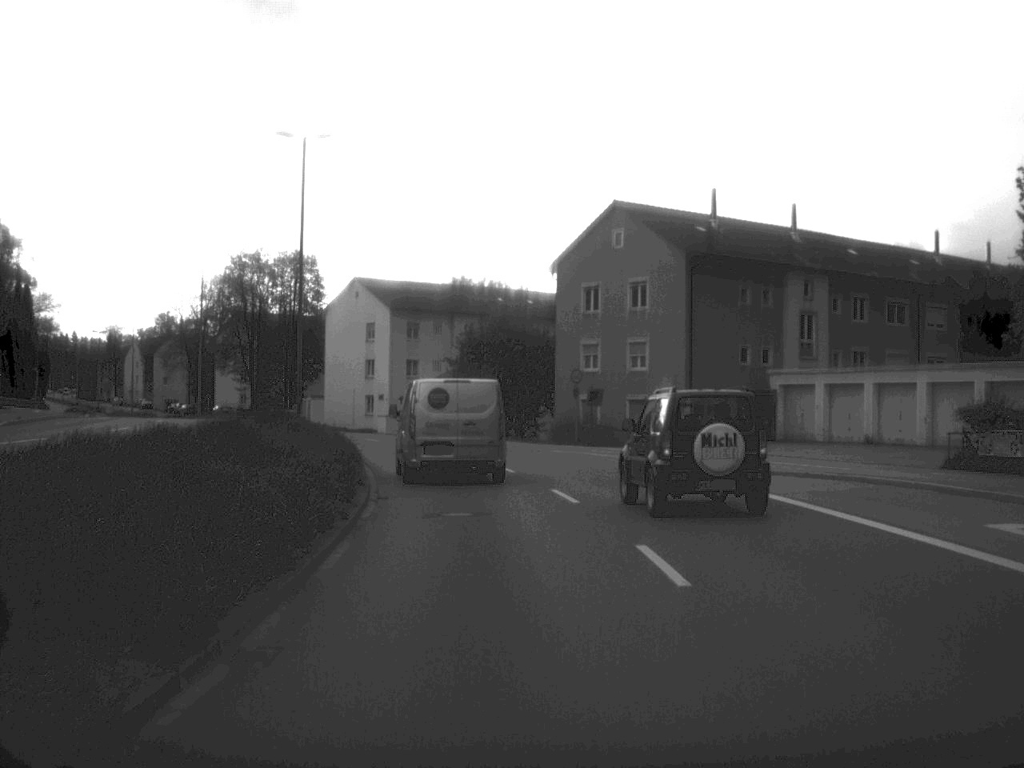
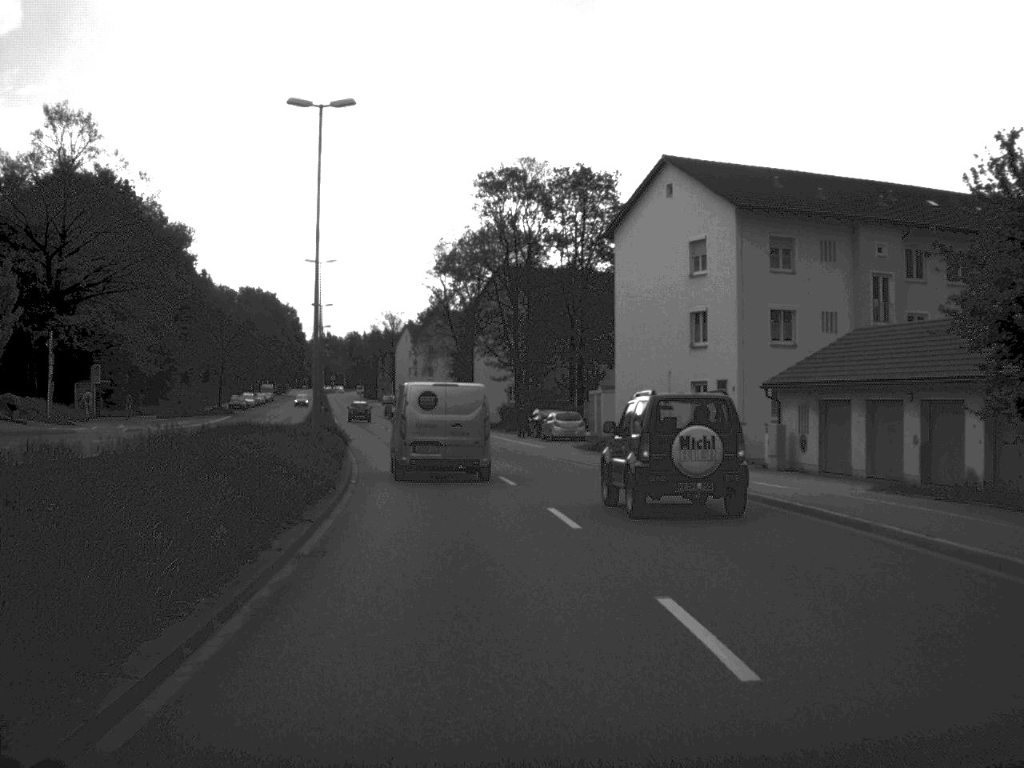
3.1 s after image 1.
(-5.5, +46.8) m; -15°
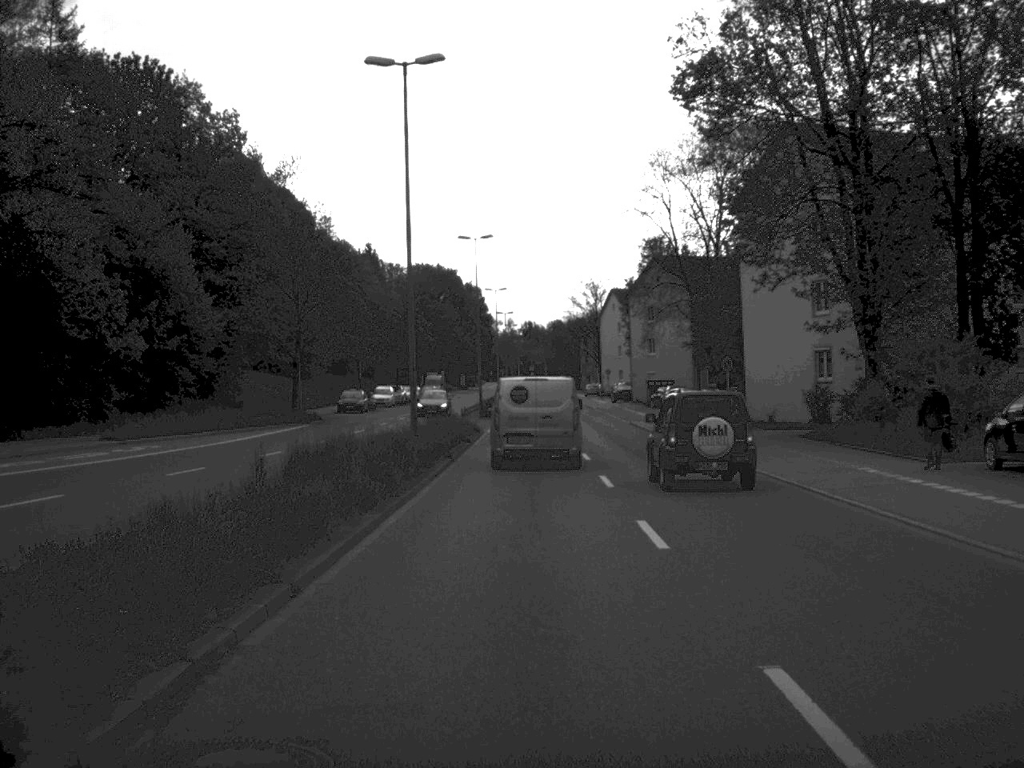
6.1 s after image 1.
(-4.4, +46.4) m; -9°
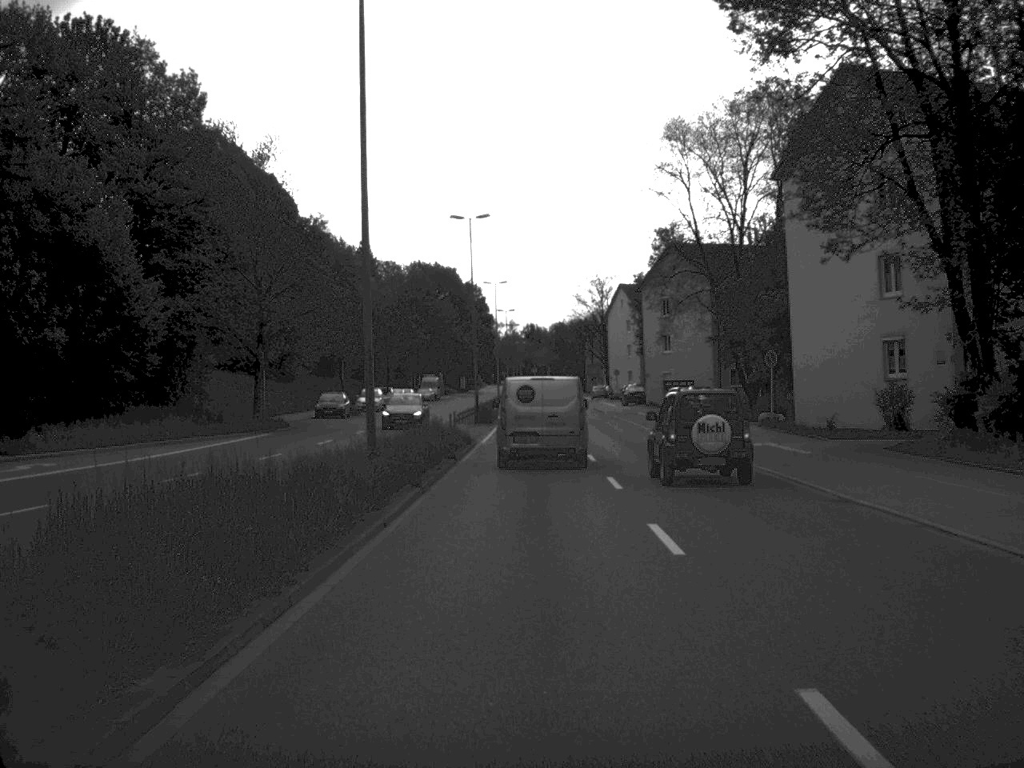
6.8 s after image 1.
(0.0, +9.5) m; 0°
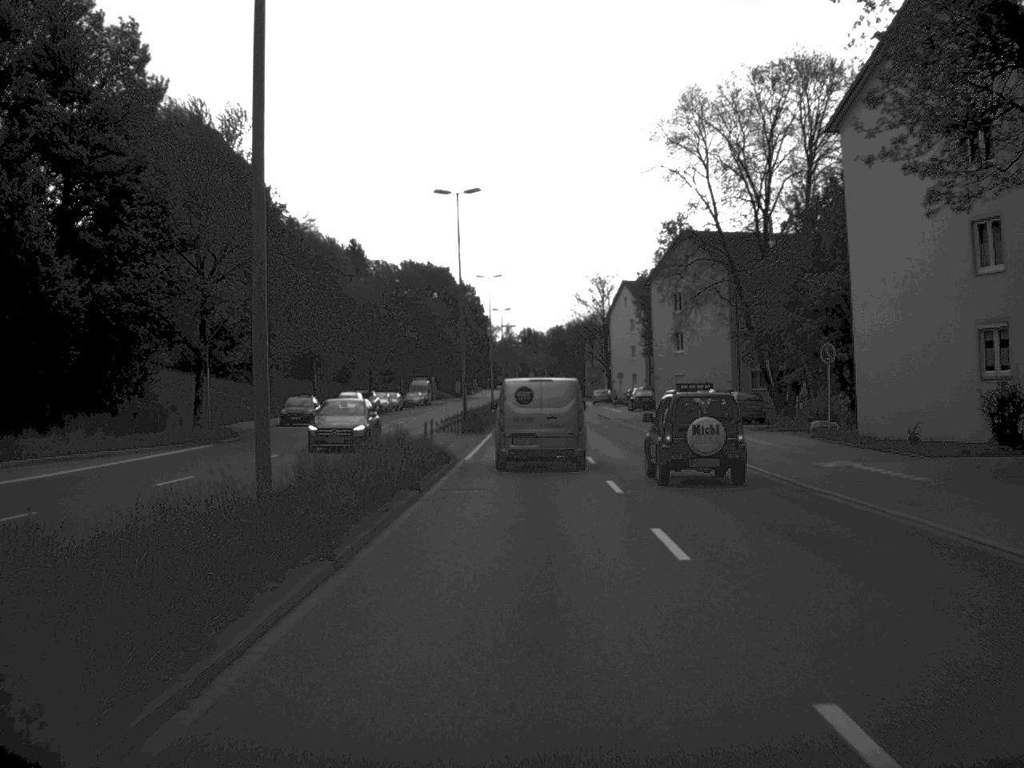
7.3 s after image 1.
(0.0, +9.3) m; 0°
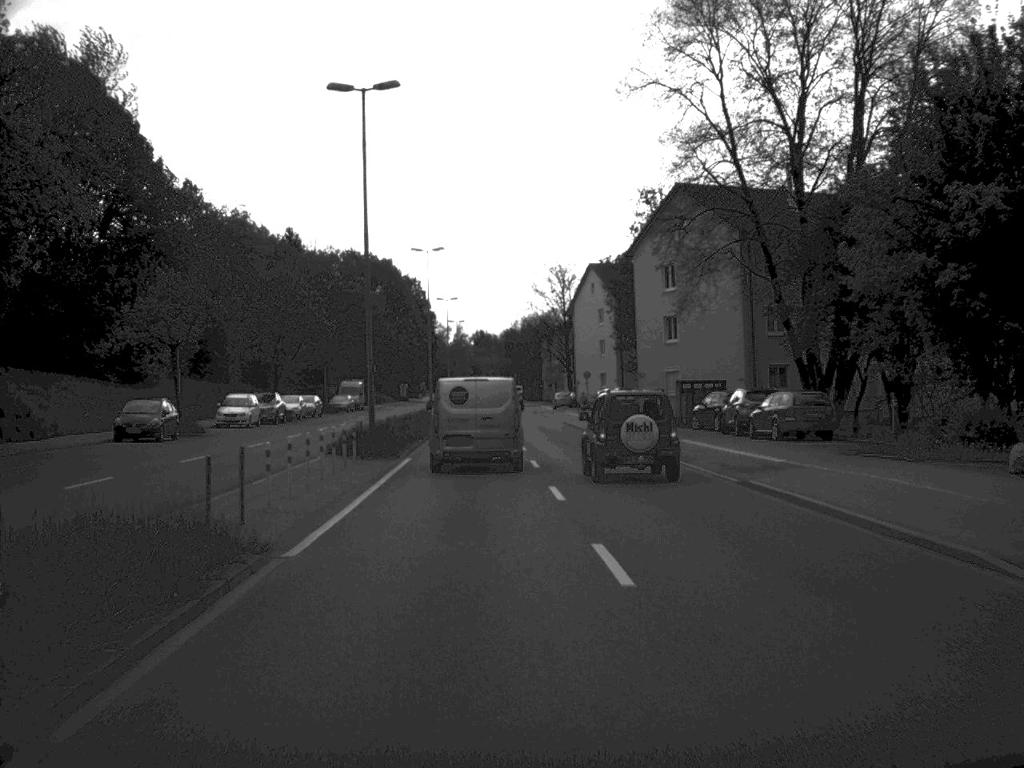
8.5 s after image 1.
(+0.3, +19.4) m; +2°
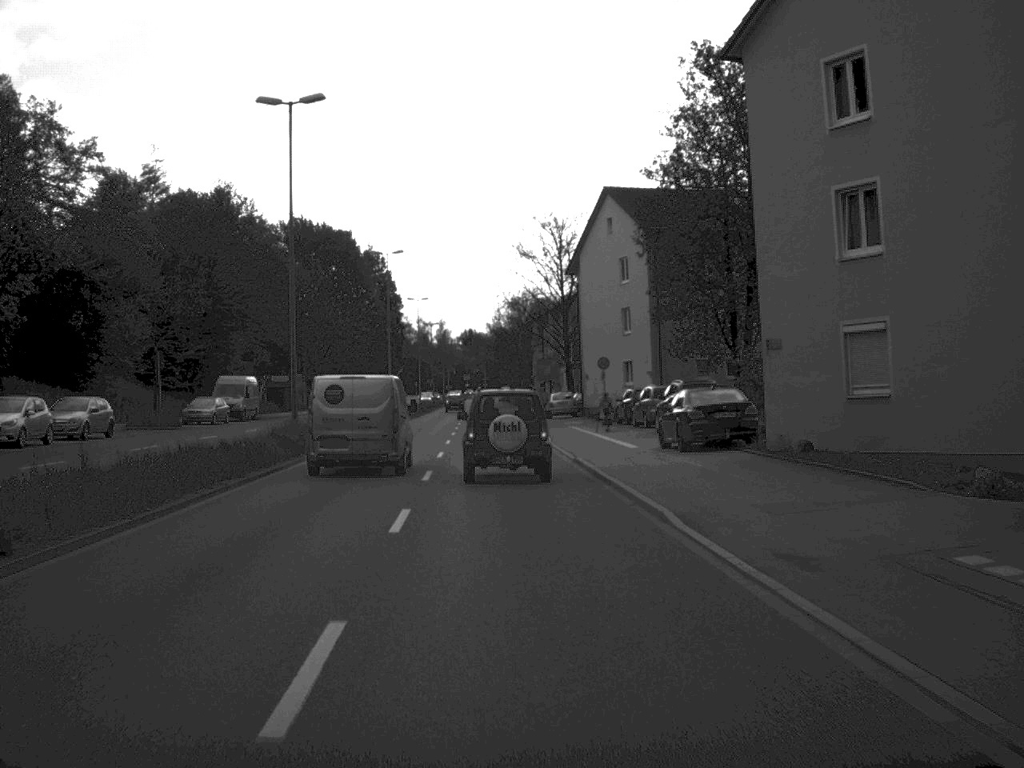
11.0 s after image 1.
(+0.6, +40.1) m; 0°
